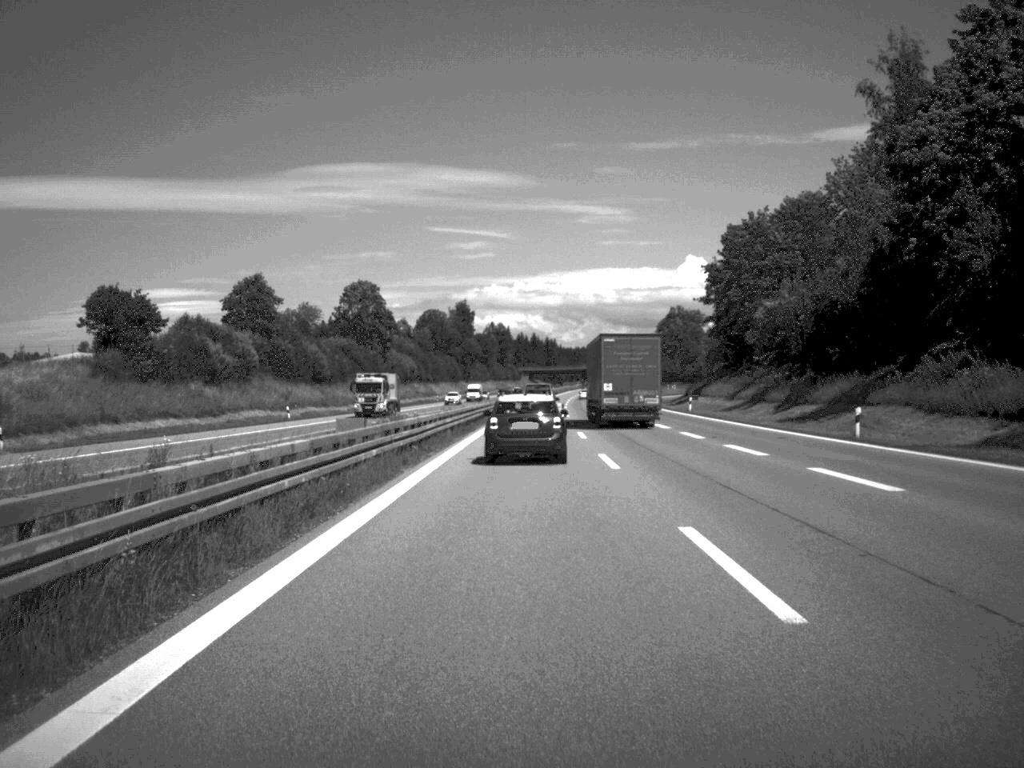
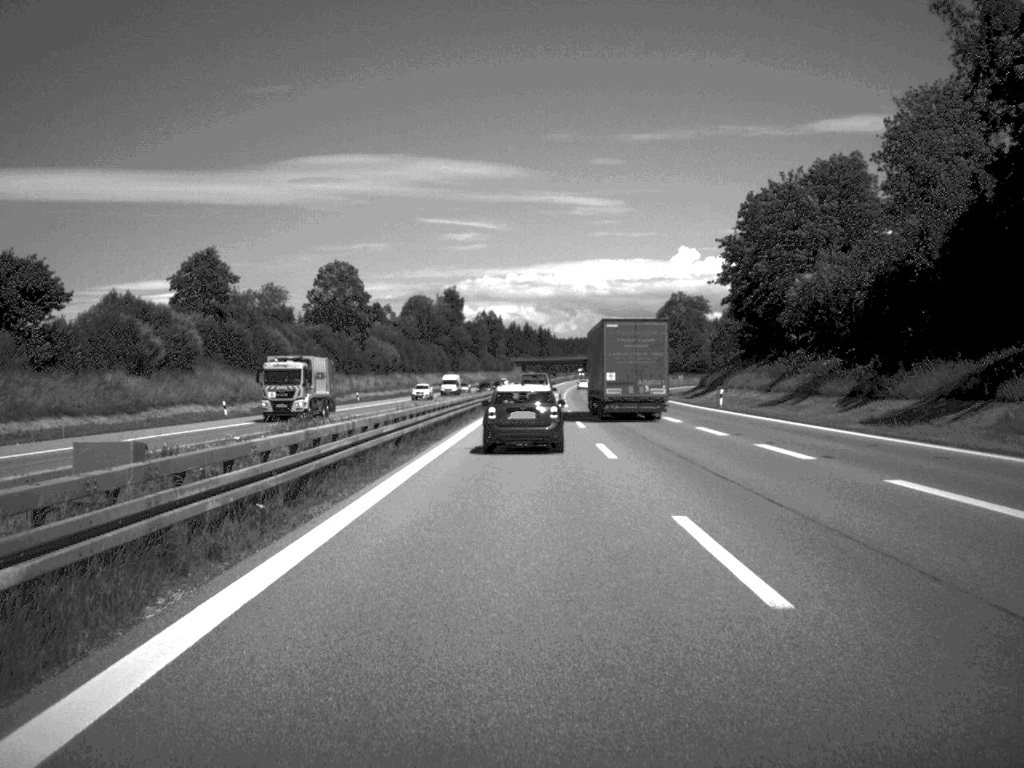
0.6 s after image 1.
(0.0, +17.3) m; 0°
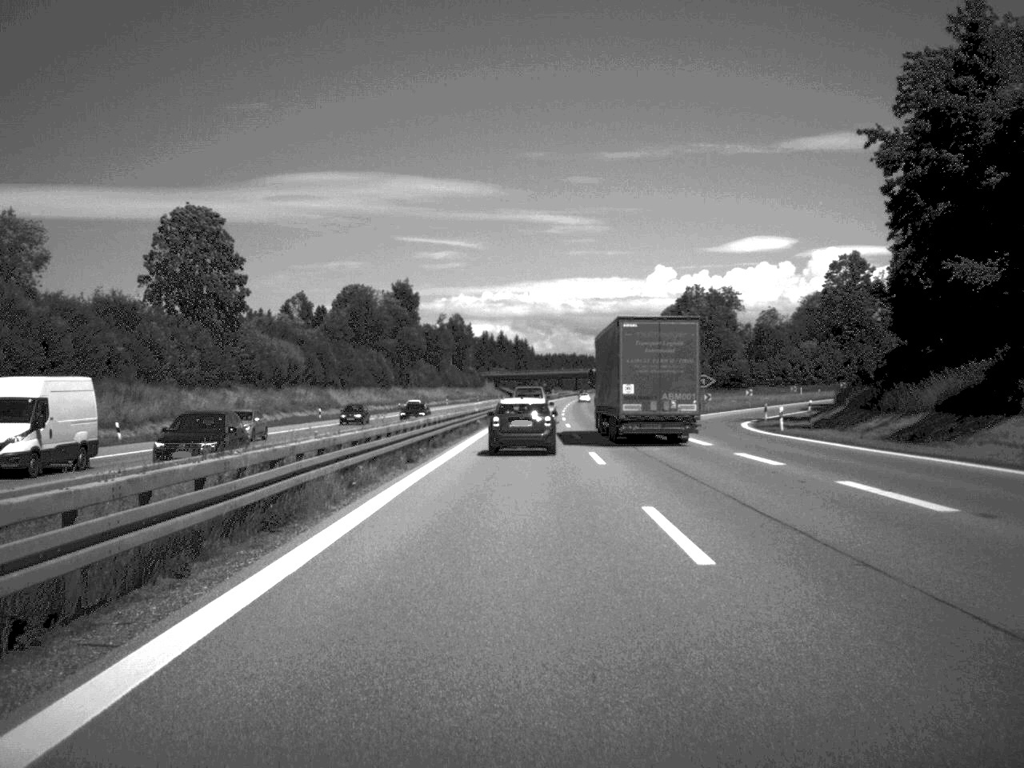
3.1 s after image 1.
(+0.6, +67.8) m; +1°
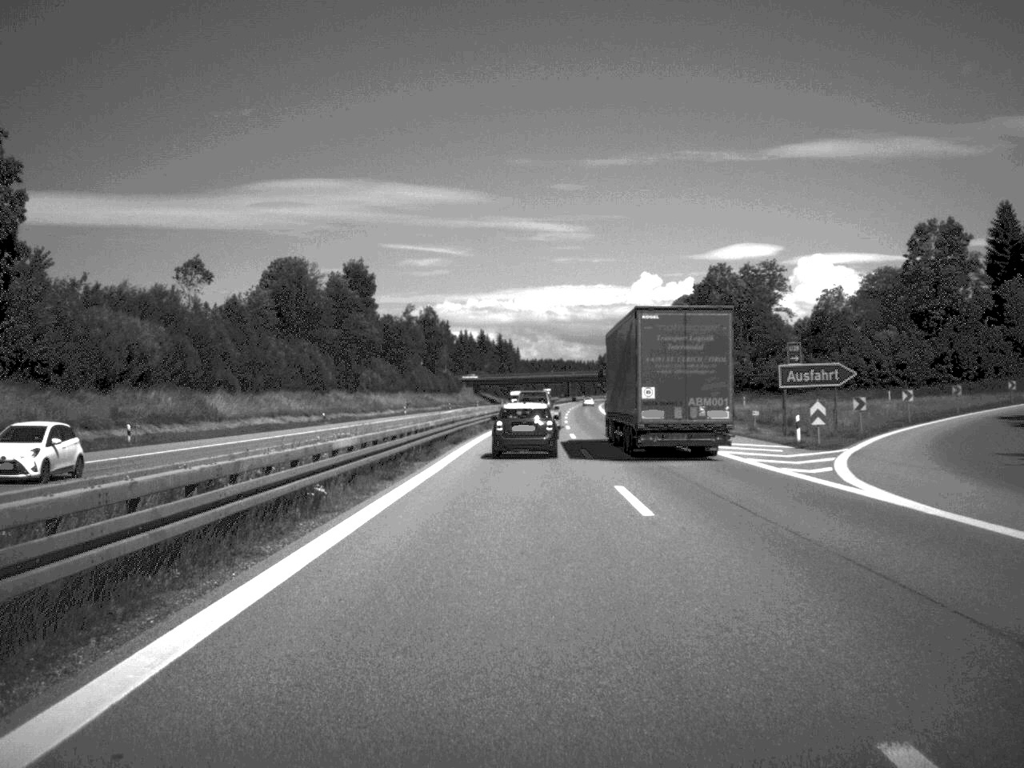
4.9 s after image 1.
(+0.2, +47.7) m; +1°
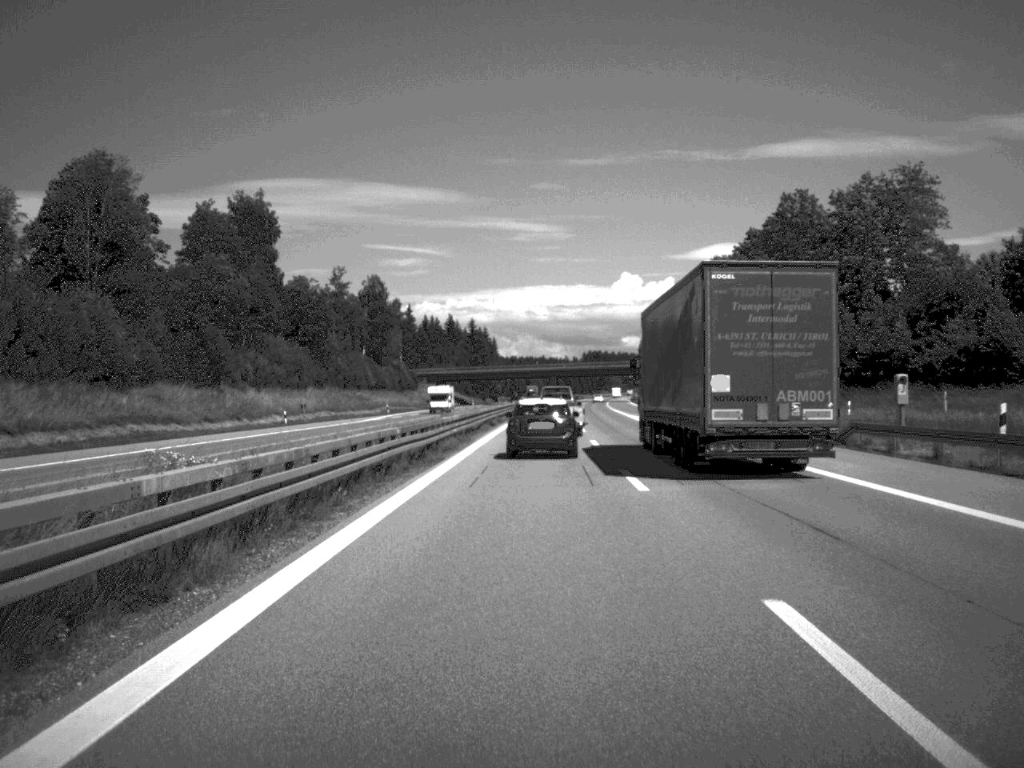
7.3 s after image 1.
(+0.4, +66.9) m; +1°
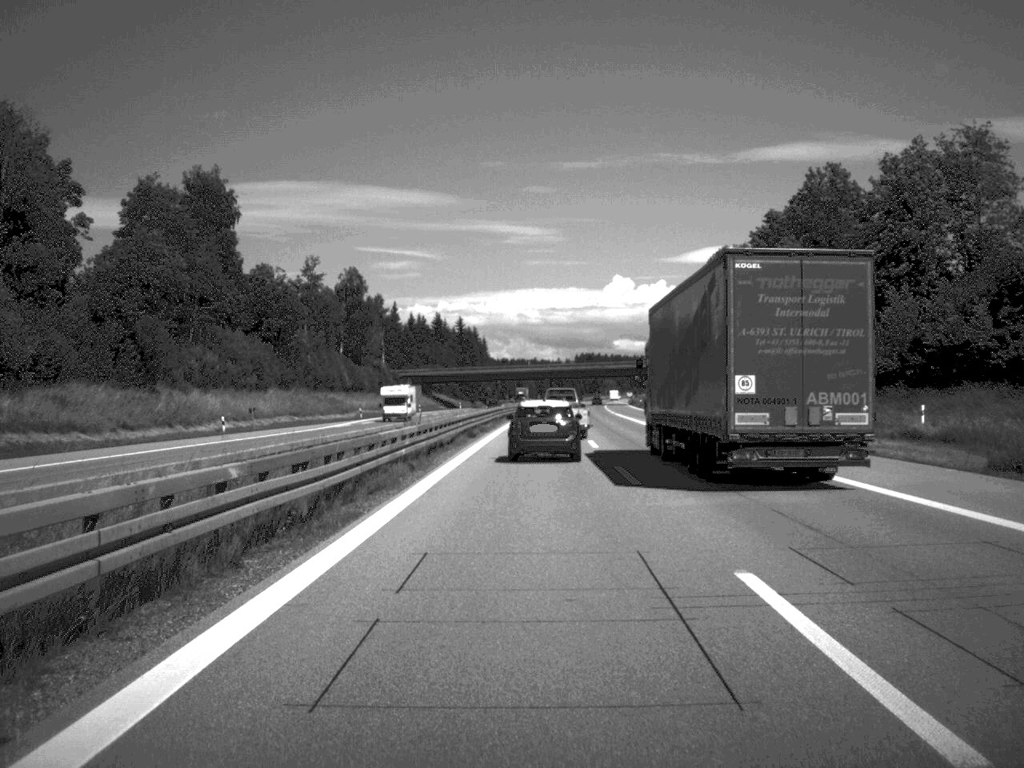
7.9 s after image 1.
(0.0, +15.8) m; 0°
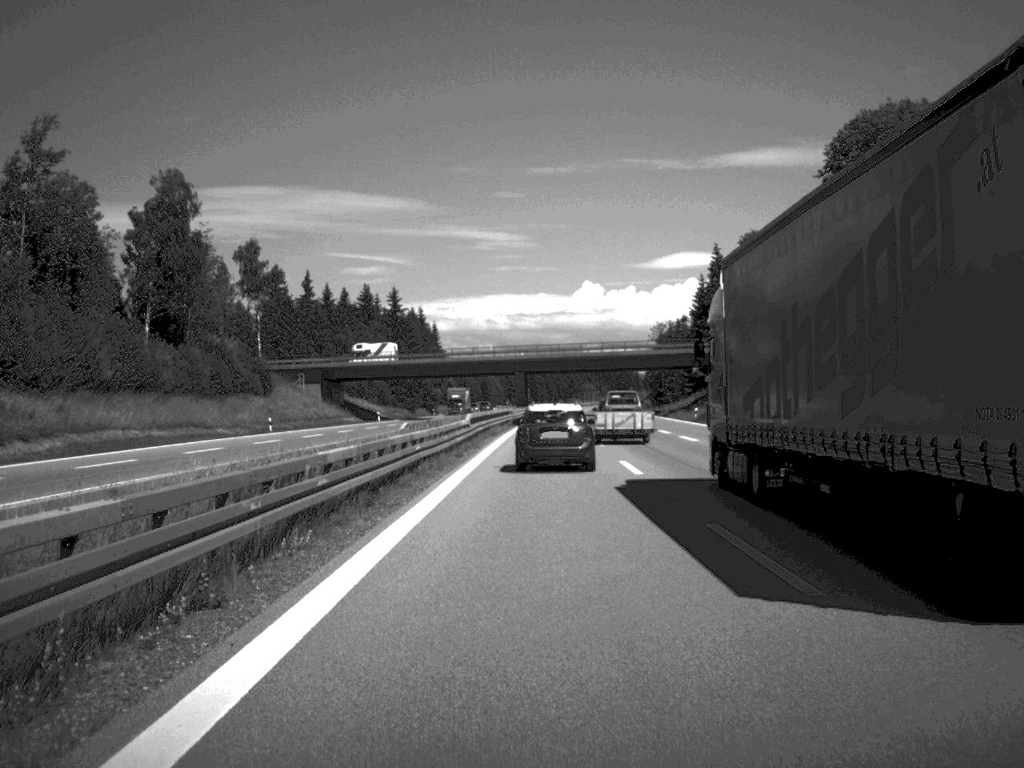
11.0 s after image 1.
(+0.8, +84.1) m; +1°
